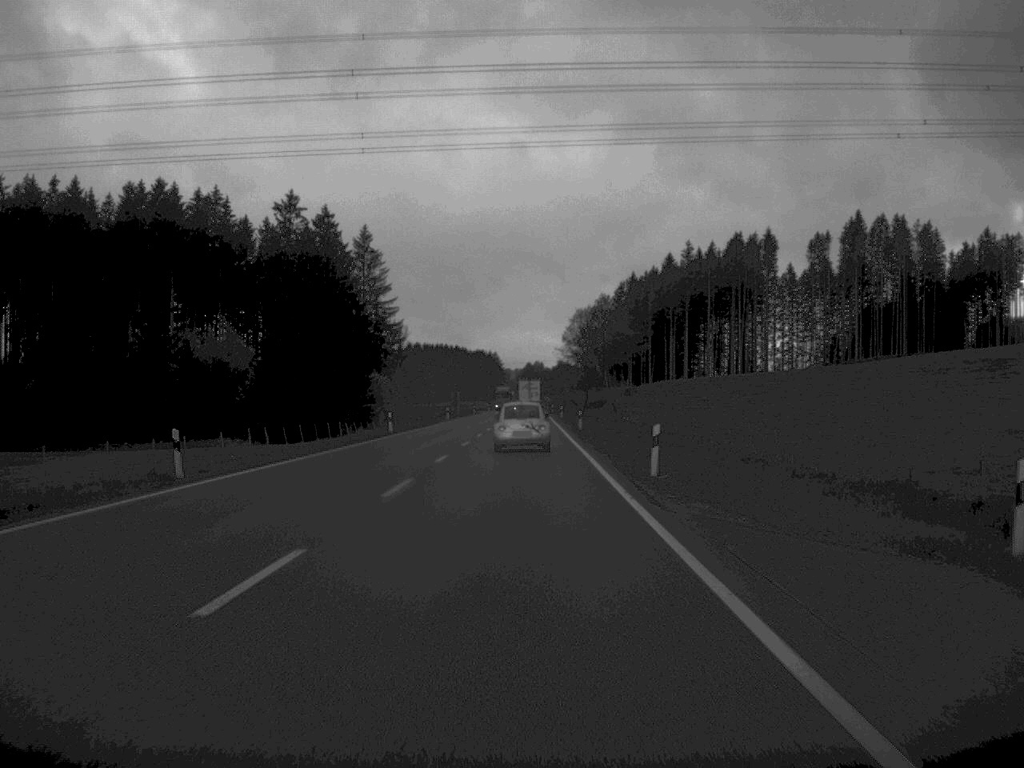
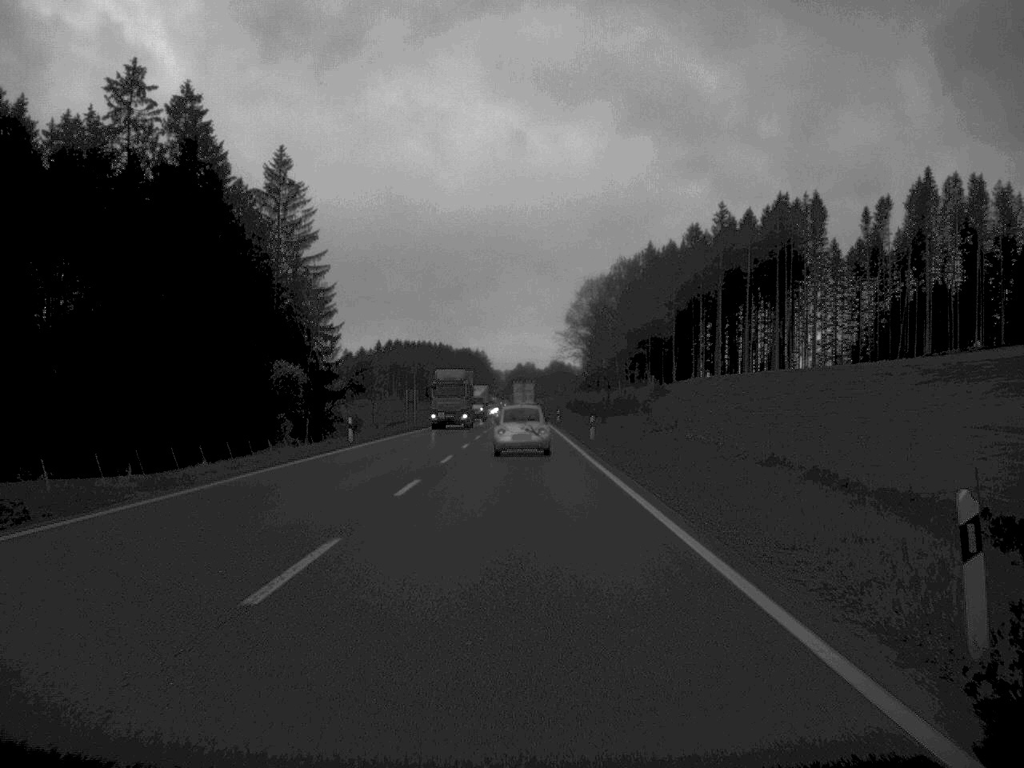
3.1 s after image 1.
(-0.1, +58.4) m; 0°
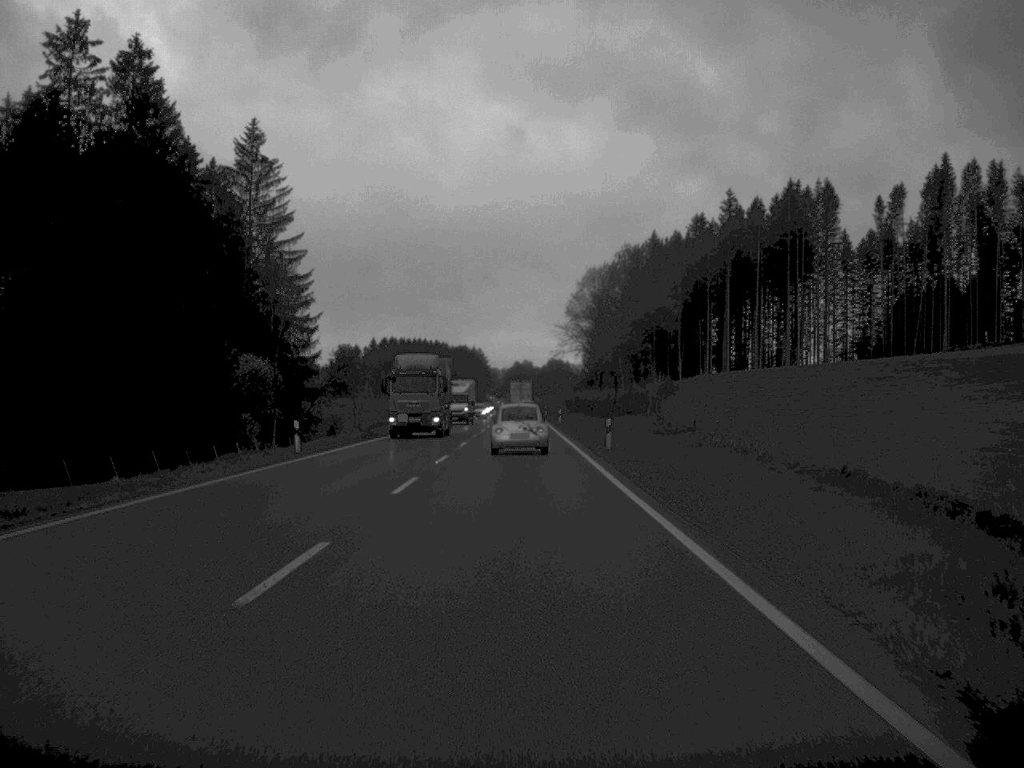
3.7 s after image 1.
(0.0, +11.7) m; 0°
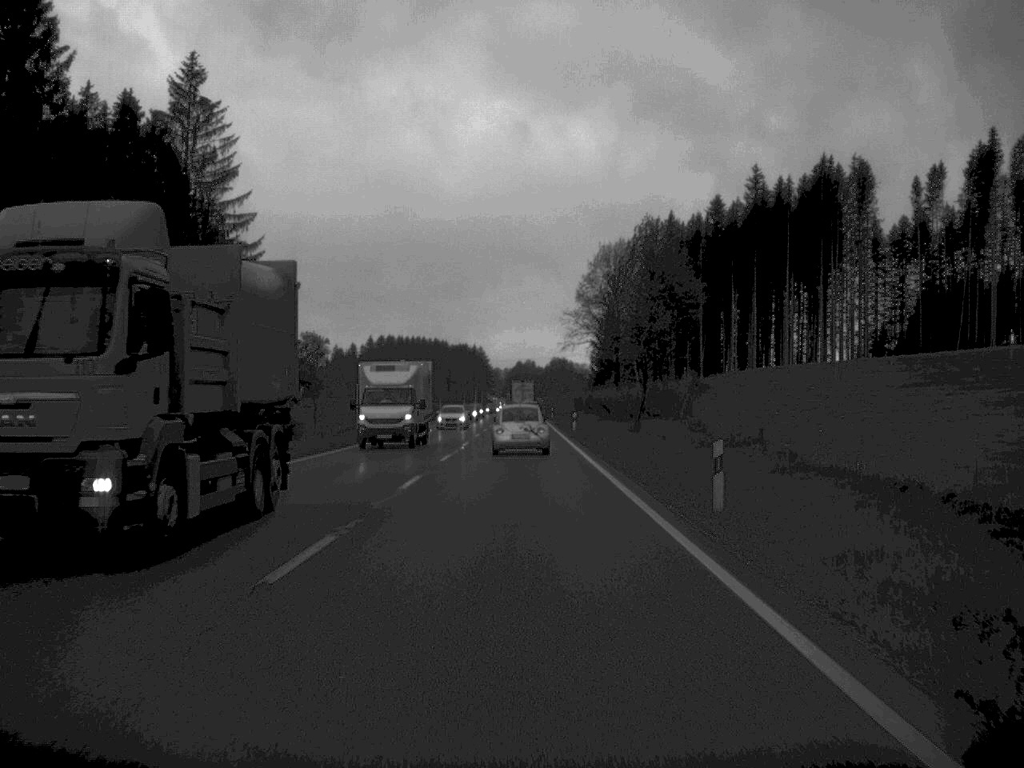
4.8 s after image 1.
(0.0, +22.4) m; 0°
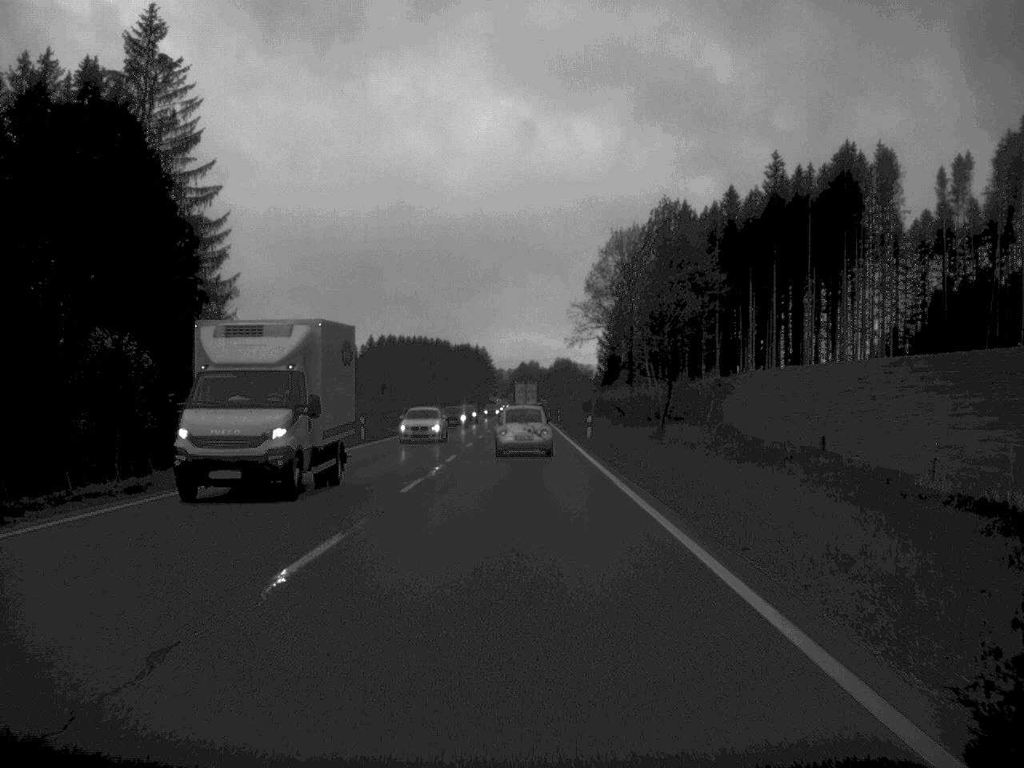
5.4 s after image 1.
(0.0, +11.8) m; 0°
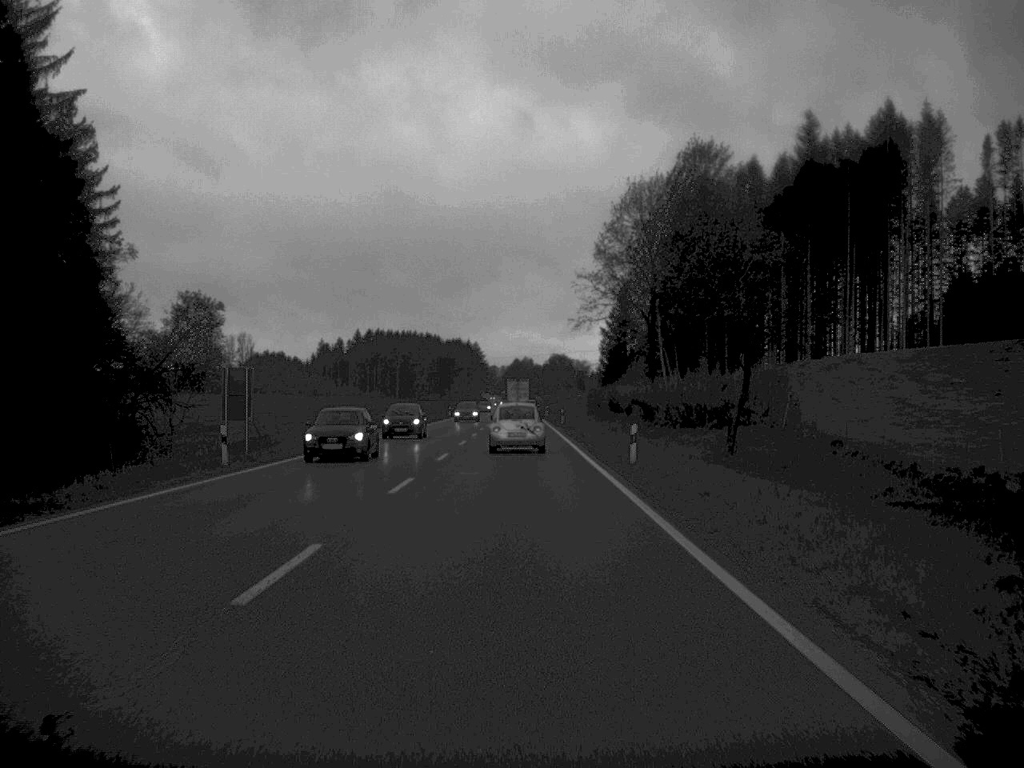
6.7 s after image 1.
(0.0, +24.8) m; 0°
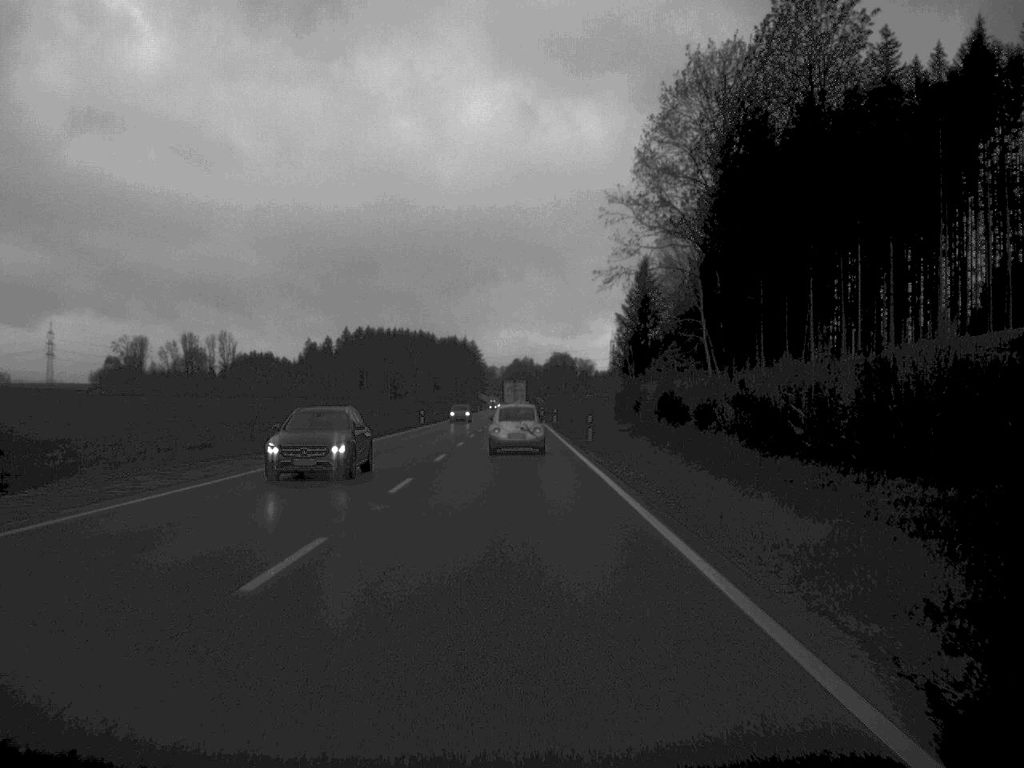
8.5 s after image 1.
(0.0, +34.9) m; 0°
